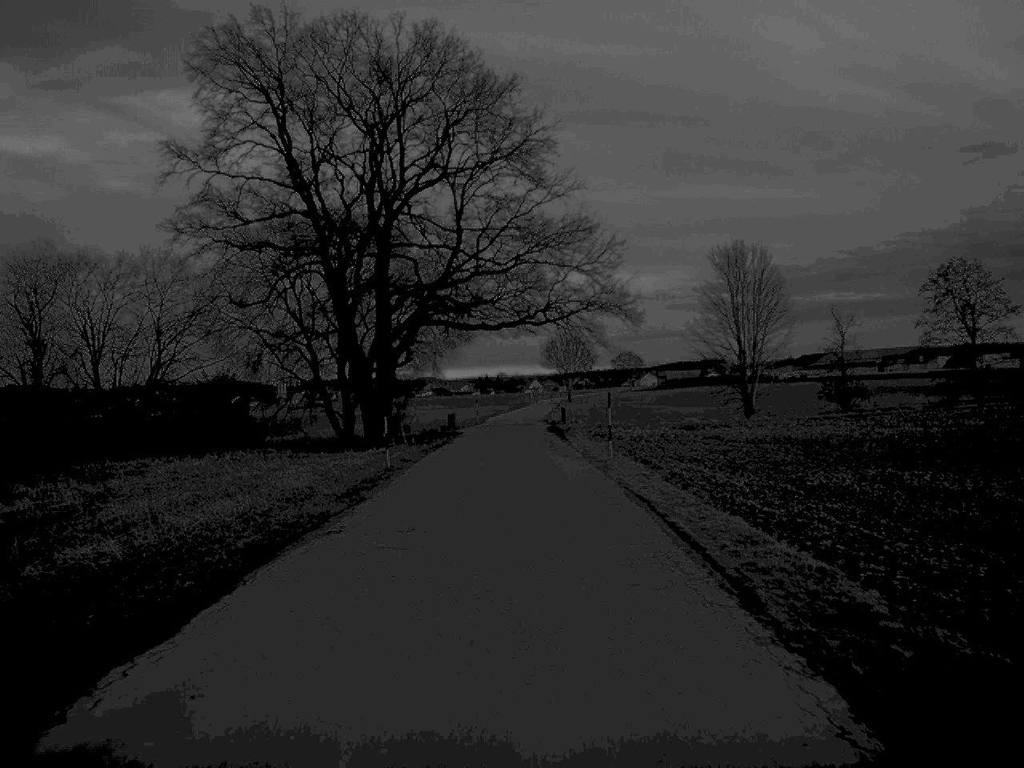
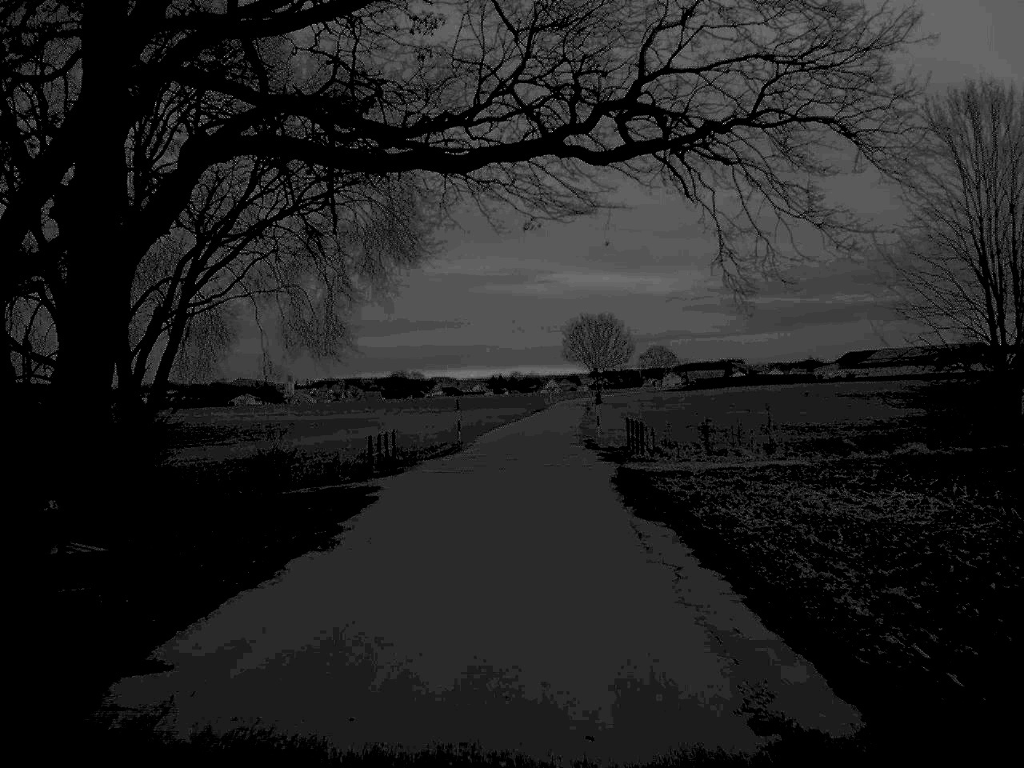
(-0.3, +42.4) m; -1°
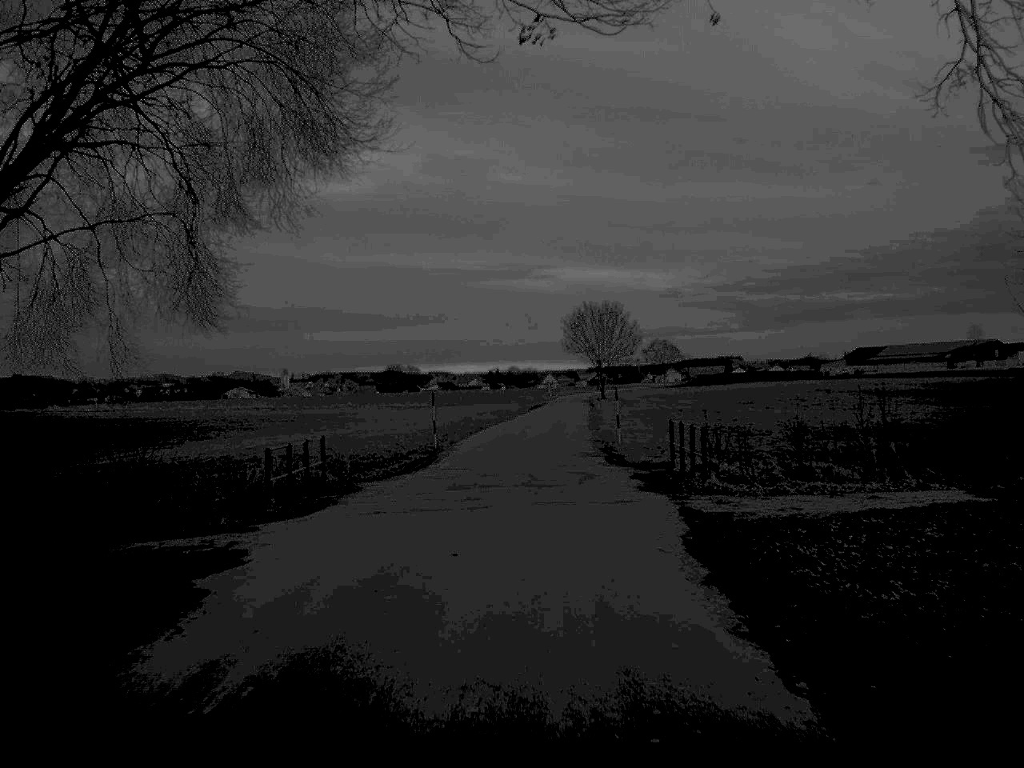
(0.0, +12.0) m; 0°
